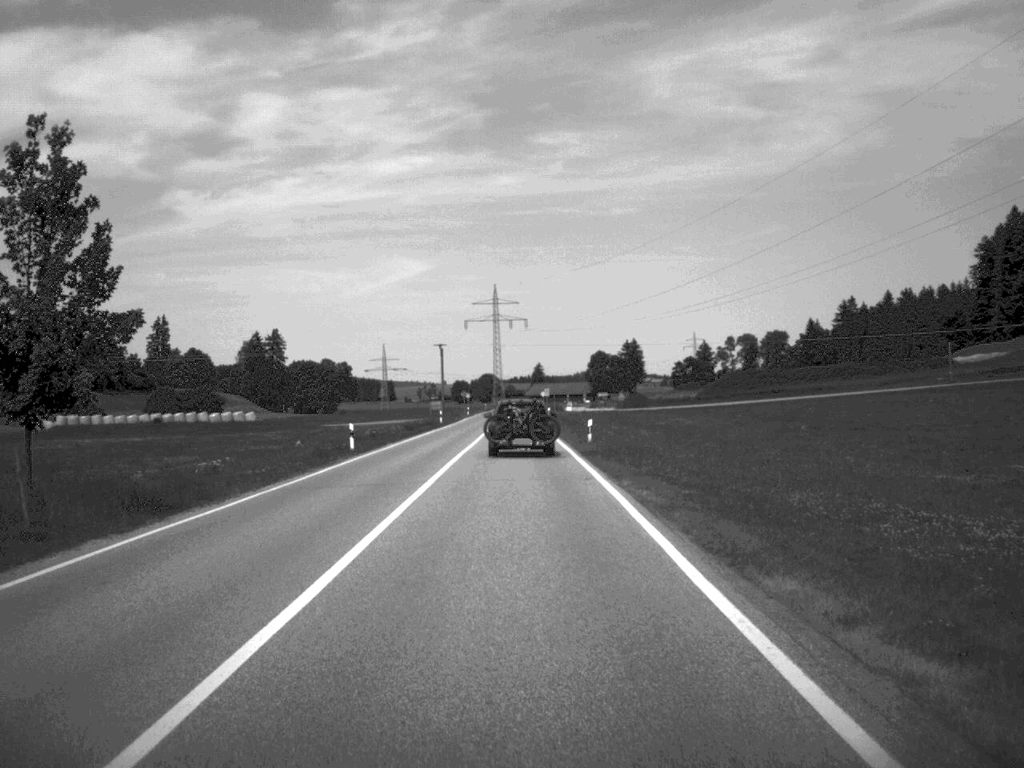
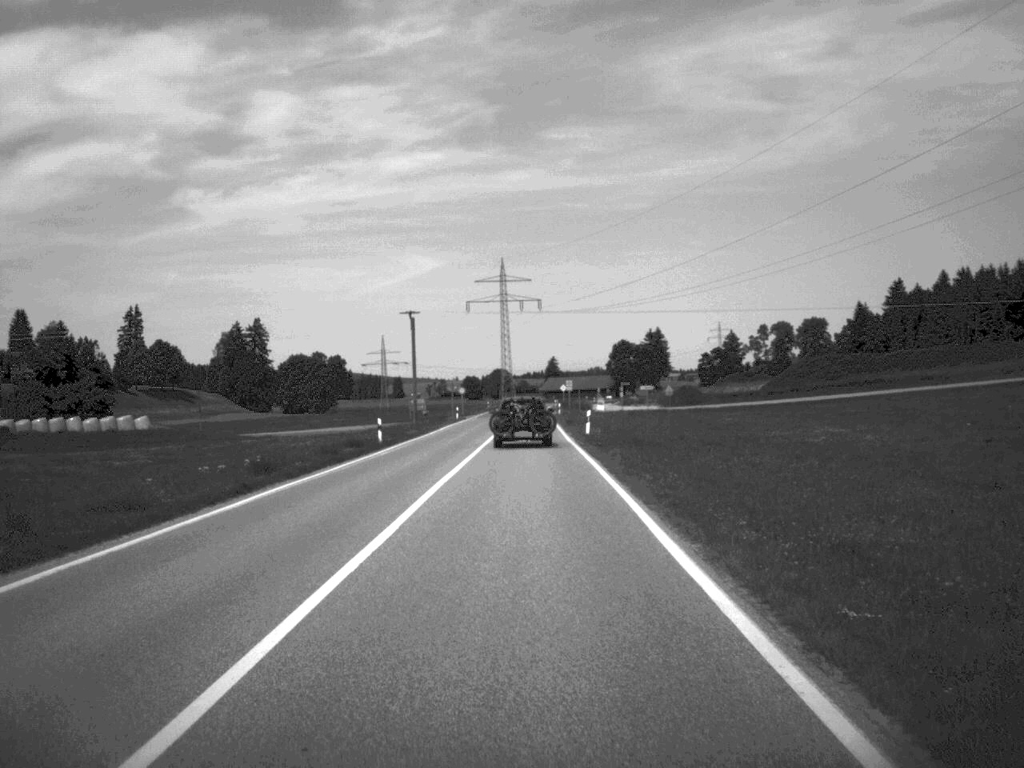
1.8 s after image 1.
(-0.2, +44.2) m; -1°
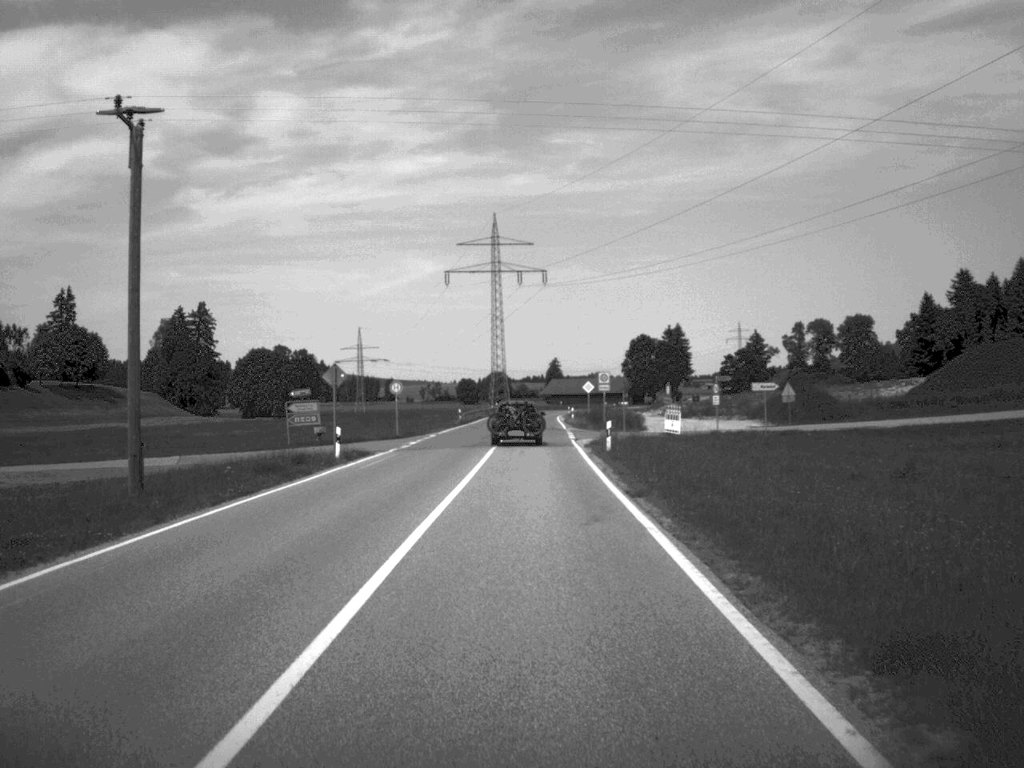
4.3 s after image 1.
(+0.1, +59.9) m; 0°
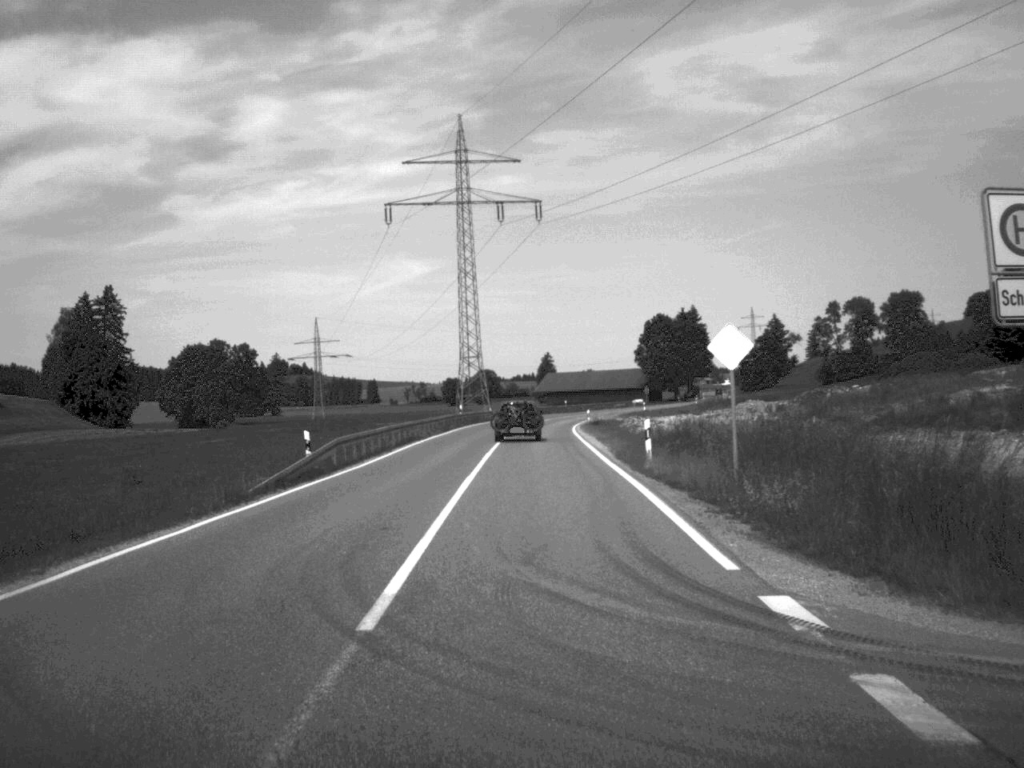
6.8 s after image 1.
(+0.2, +59.2) m; 0°
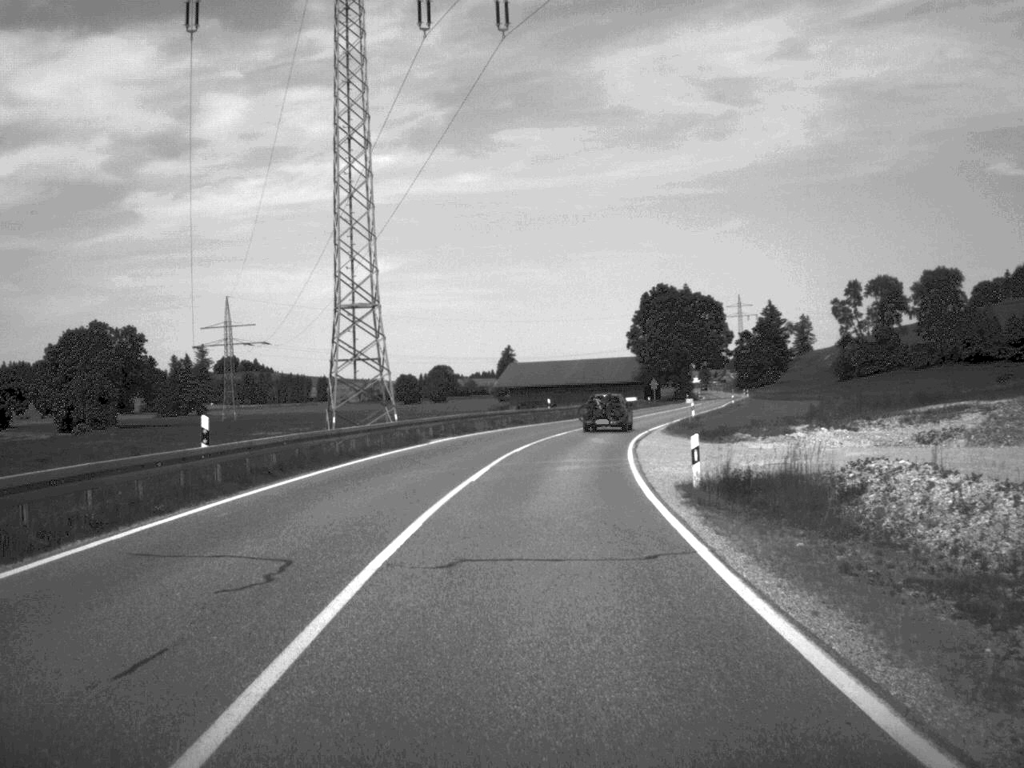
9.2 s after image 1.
(+0.5, +57.7) m; +2°
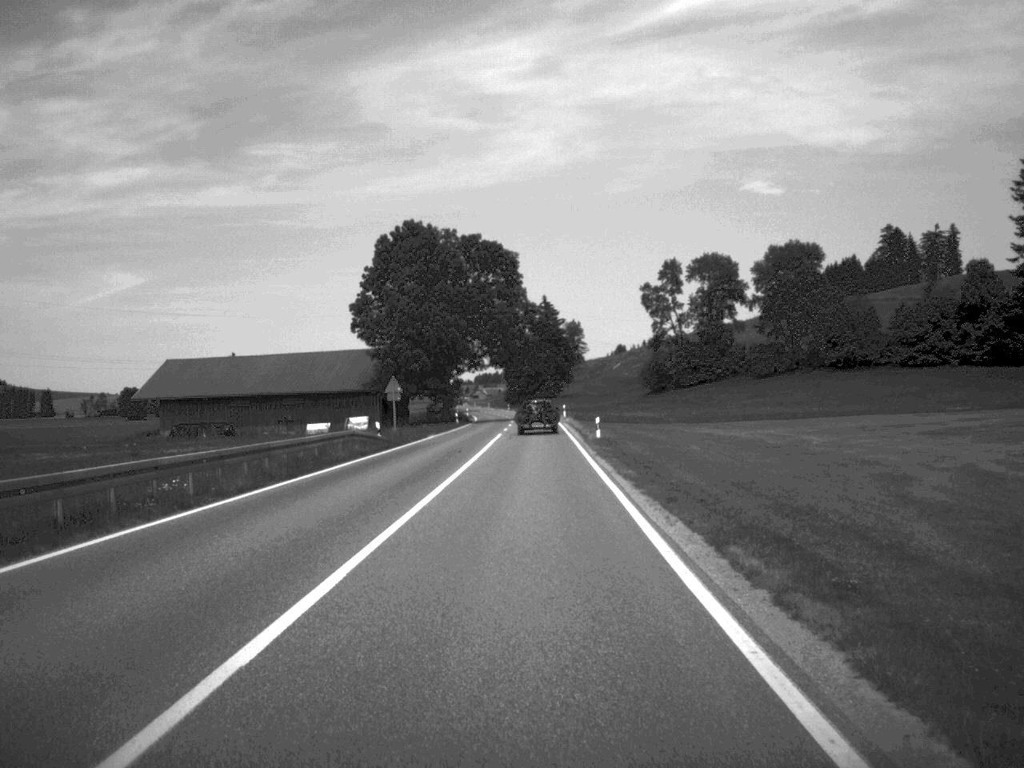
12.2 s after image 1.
(+7.7, +73.3) m; +11°
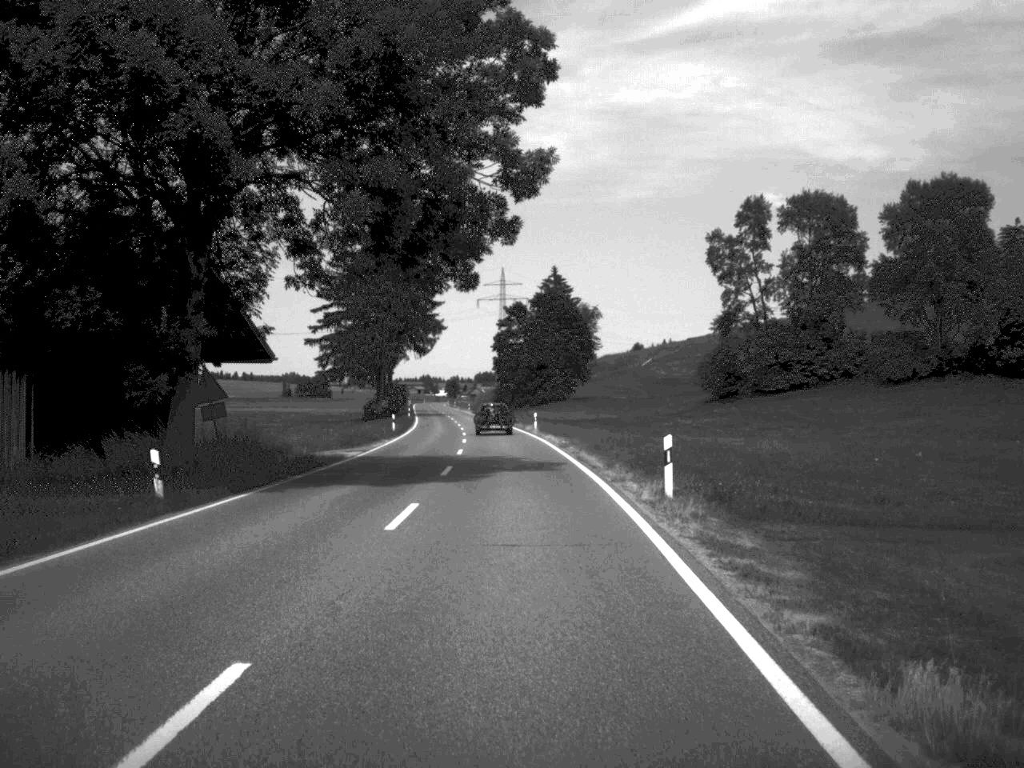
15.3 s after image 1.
(+0.5, +74.2) m; 0°
